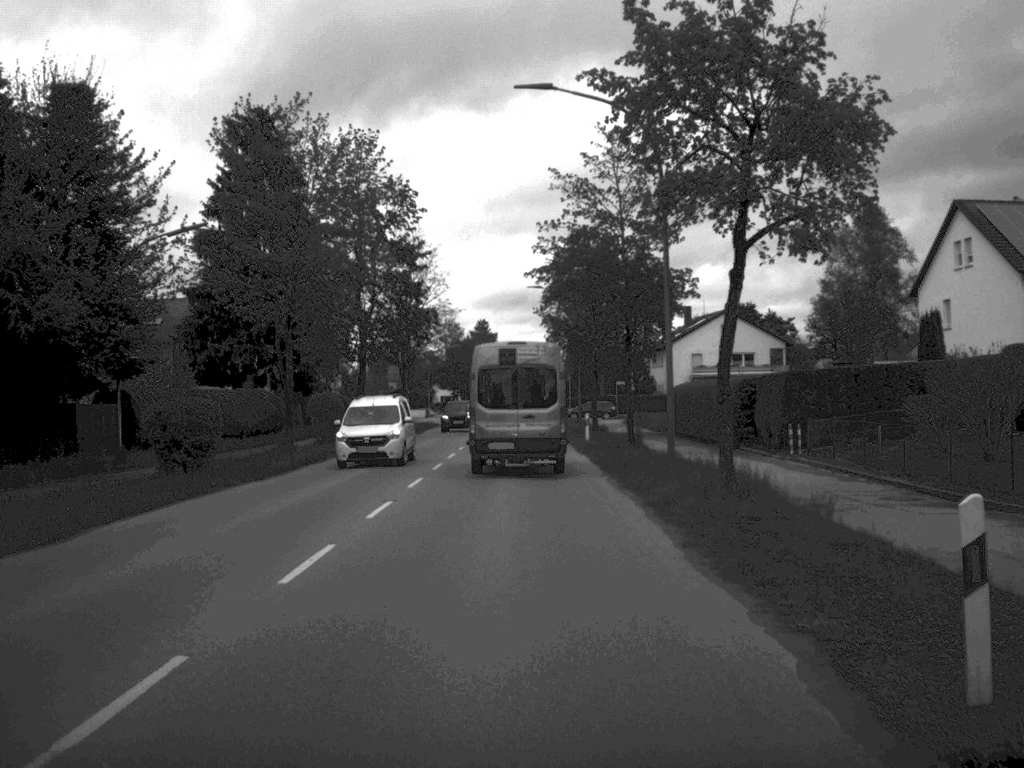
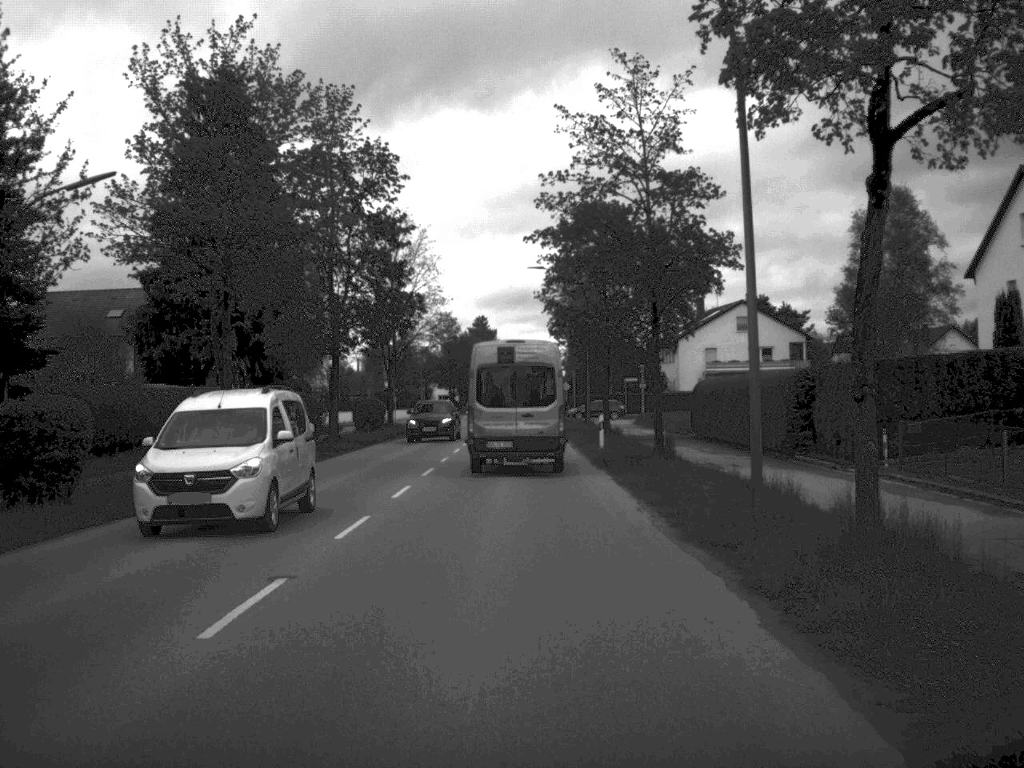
(0.0, +8.7) m; 0°
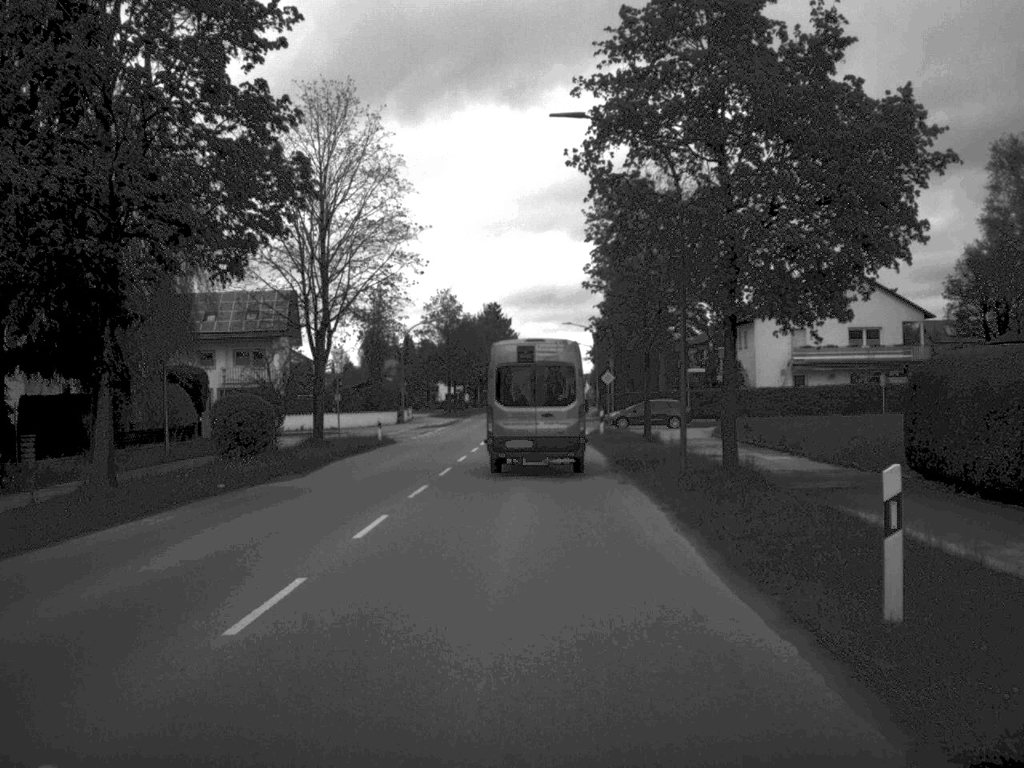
(-0.2, +29.9) m; -1°
